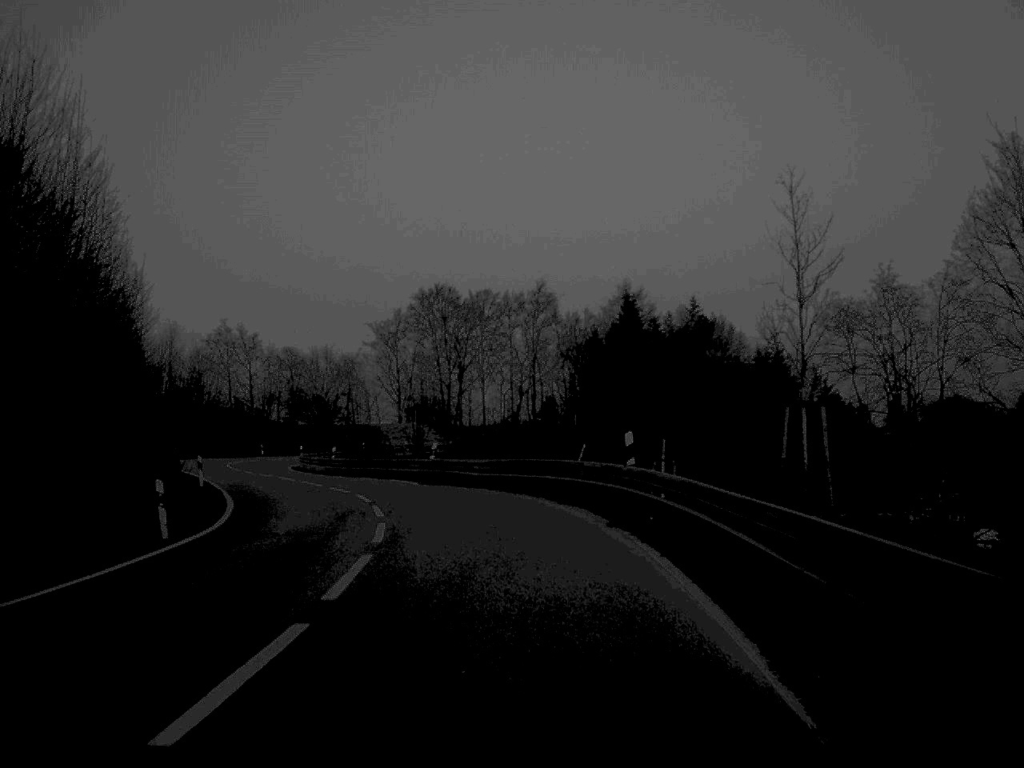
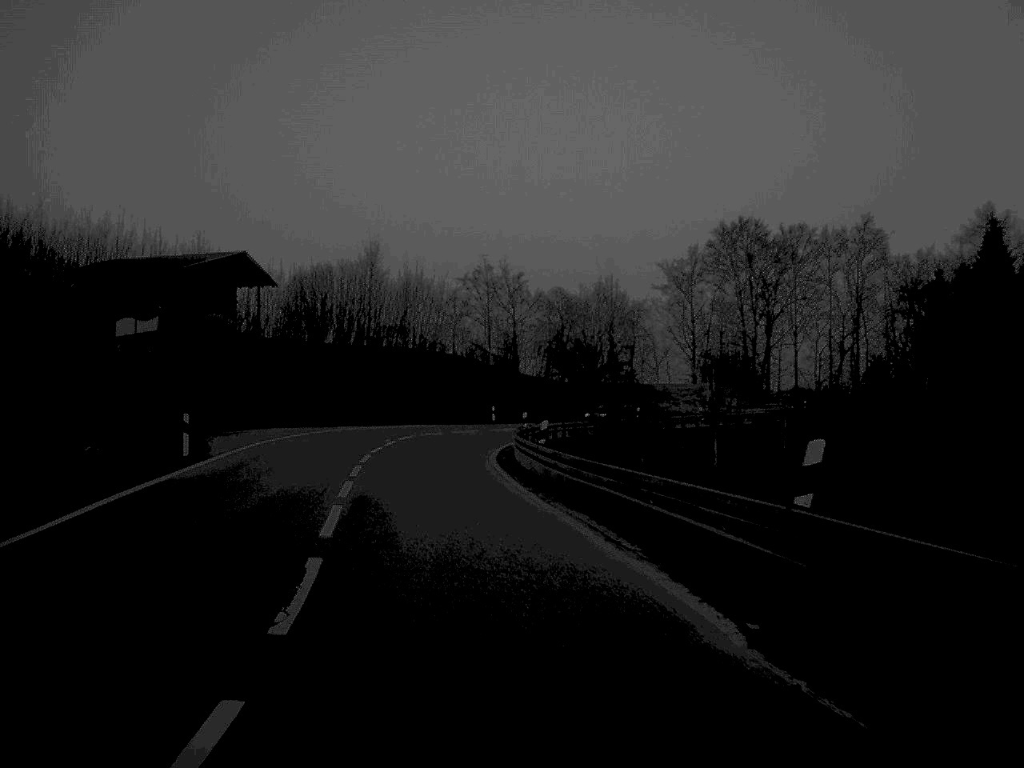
(-2.8, +33.3) m; -14°
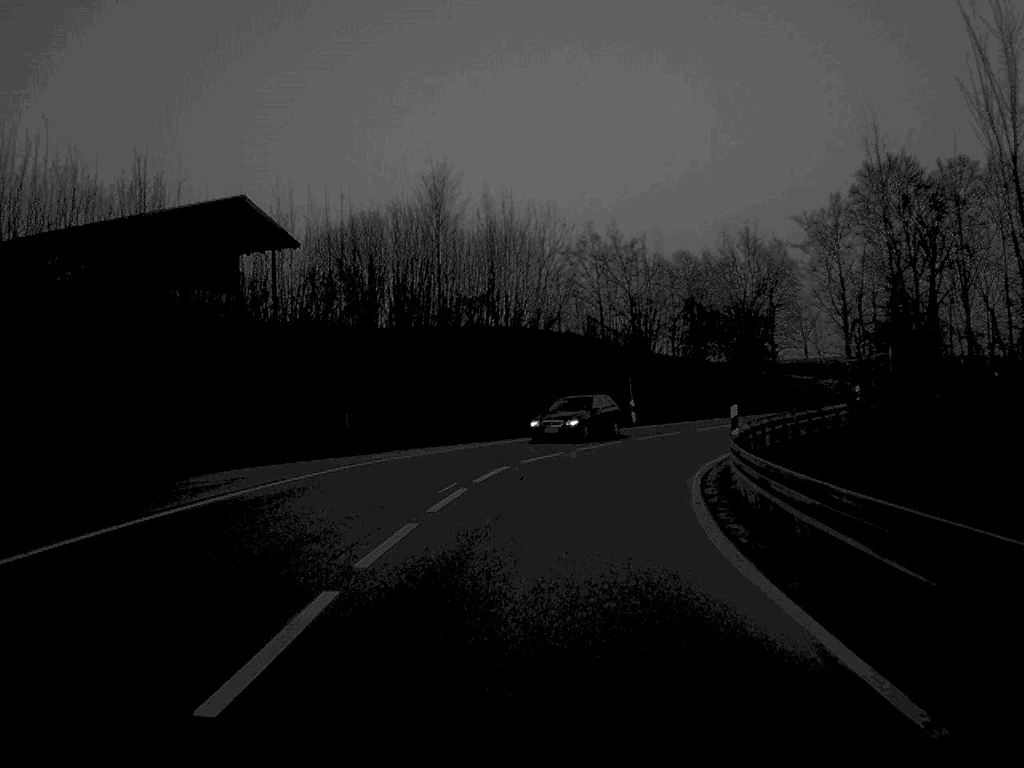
(-1.8, +26.1) m; -4°
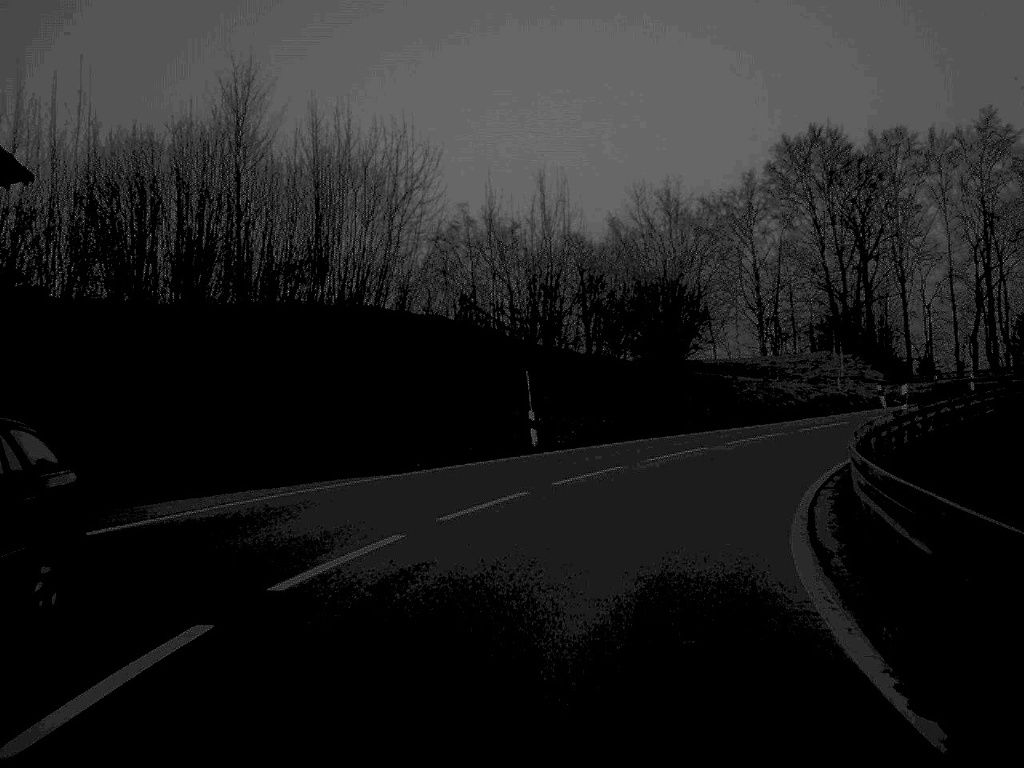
(+0.8, +18.9) m; +6°
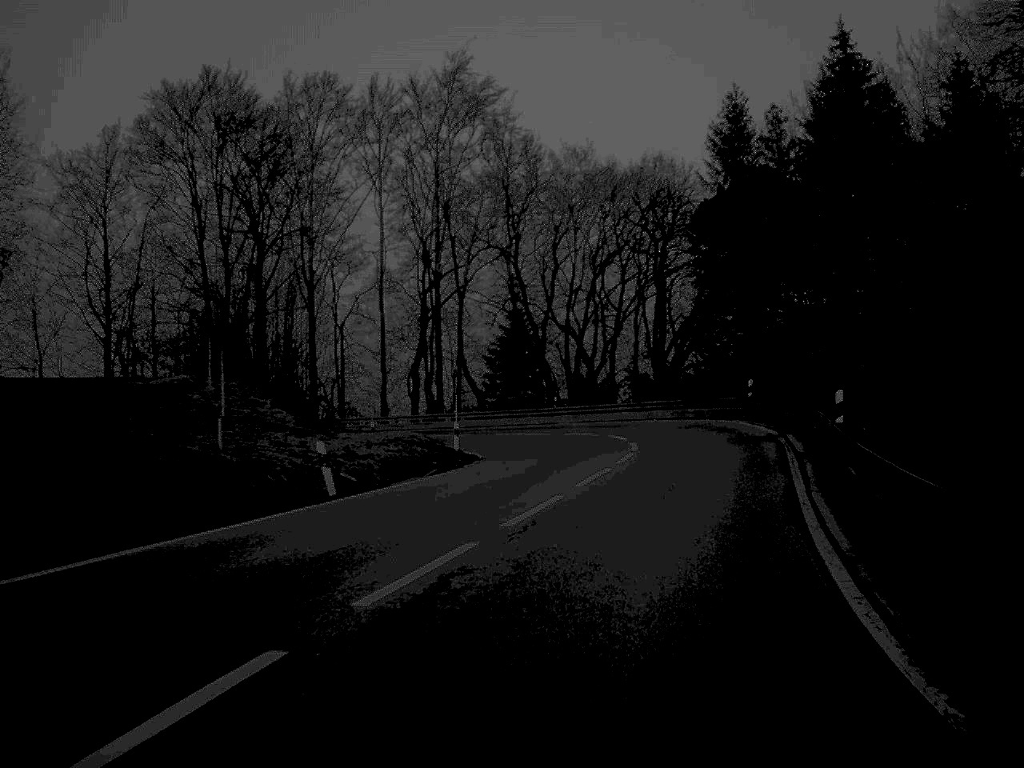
(+7.3, +32.4) m; +28°
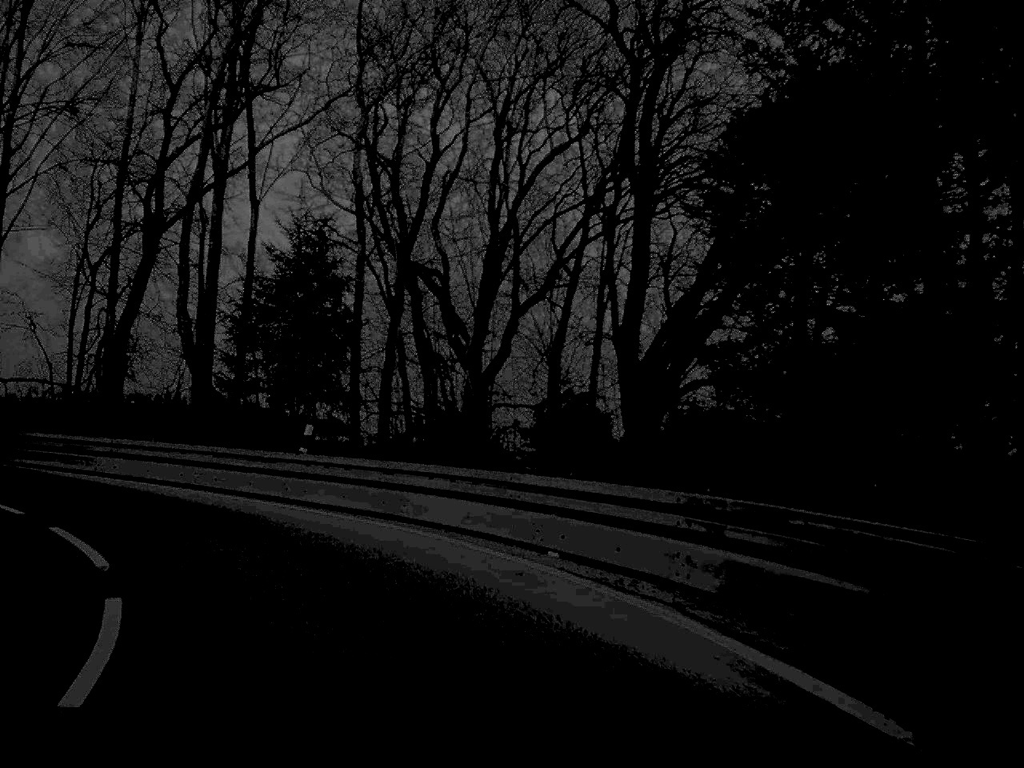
(+4.6, +38.5) m; -1°
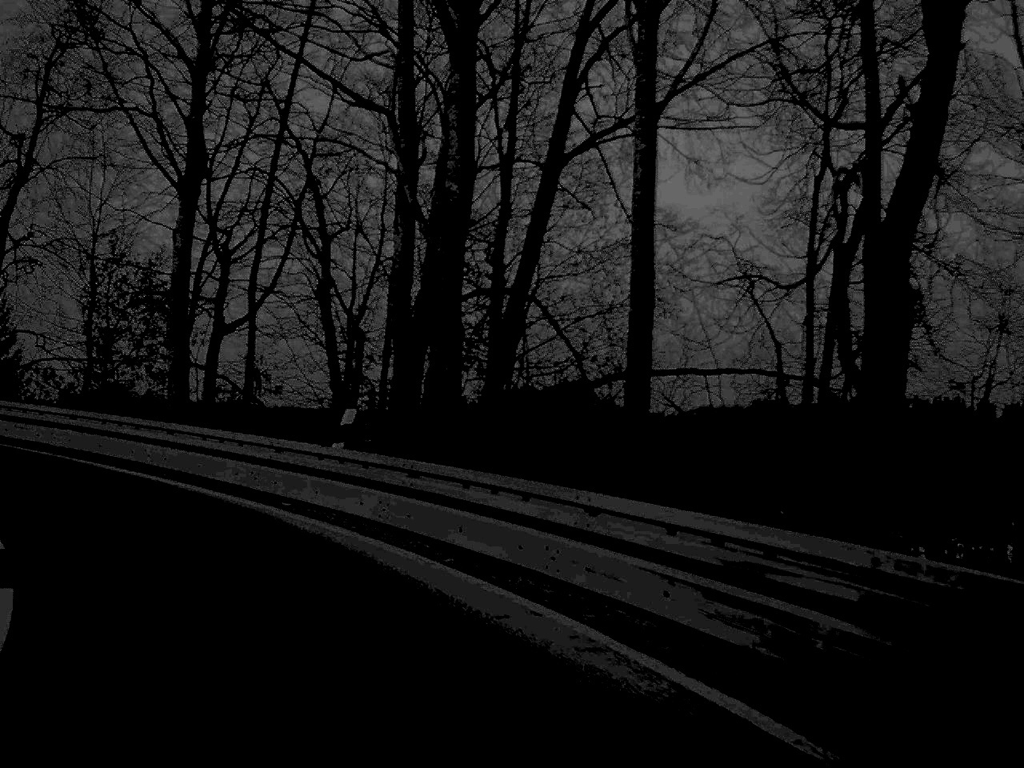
(-5.6, +19.7) m; -35°
